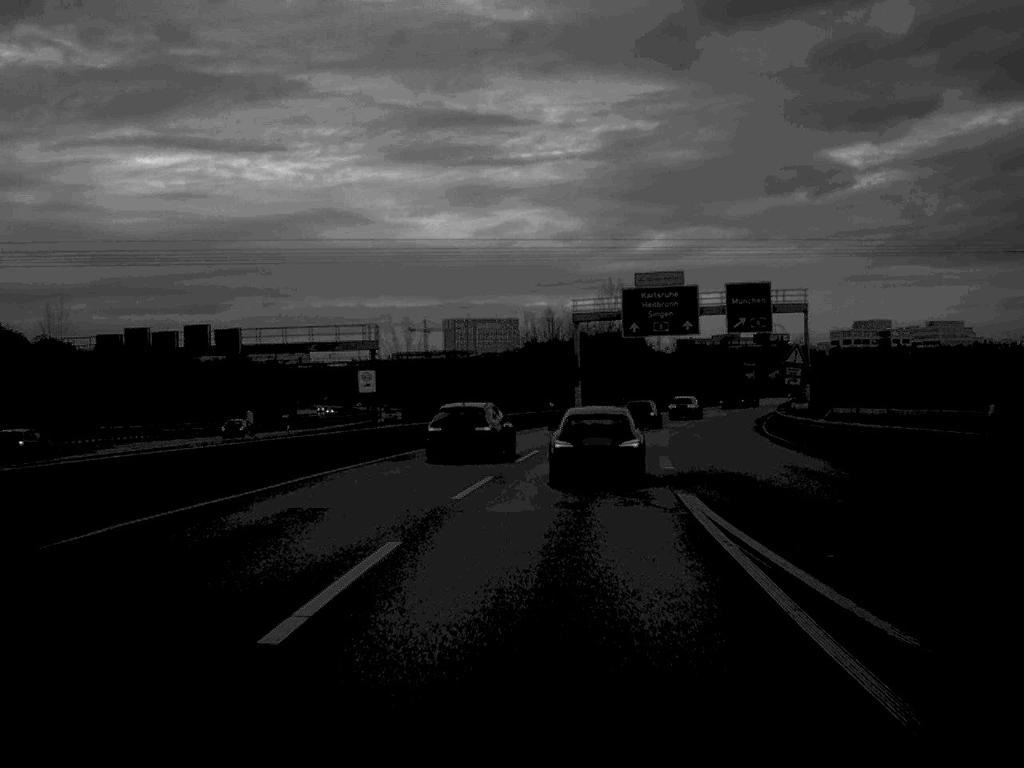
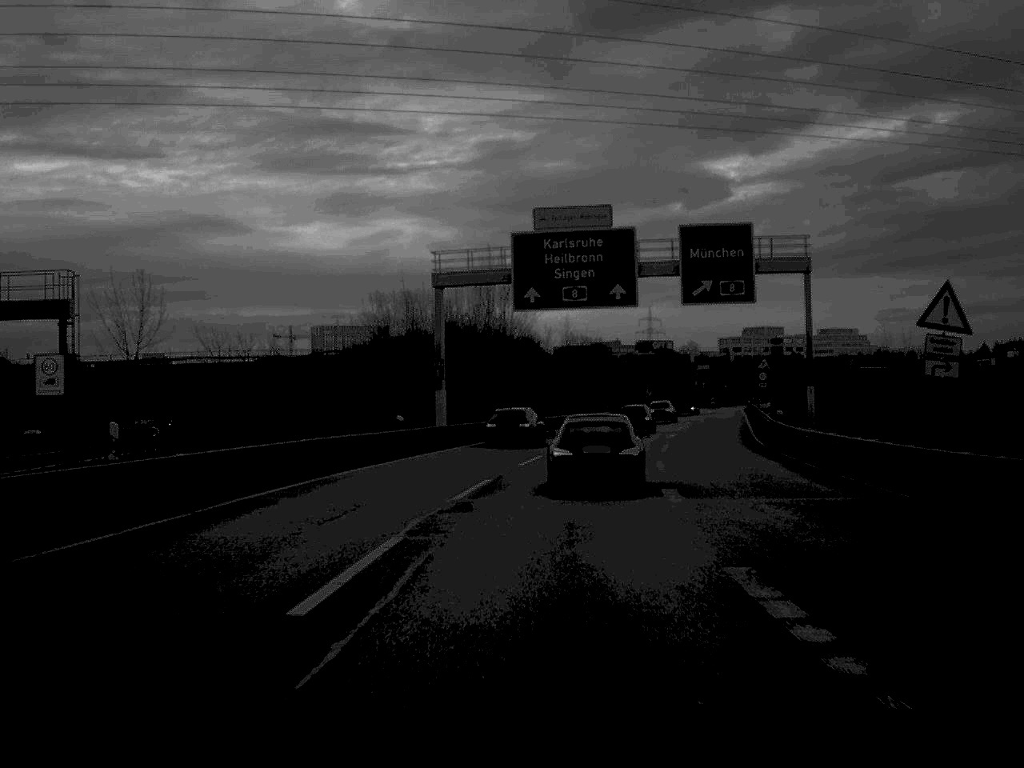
(+1.7, +33.9) m; +6°
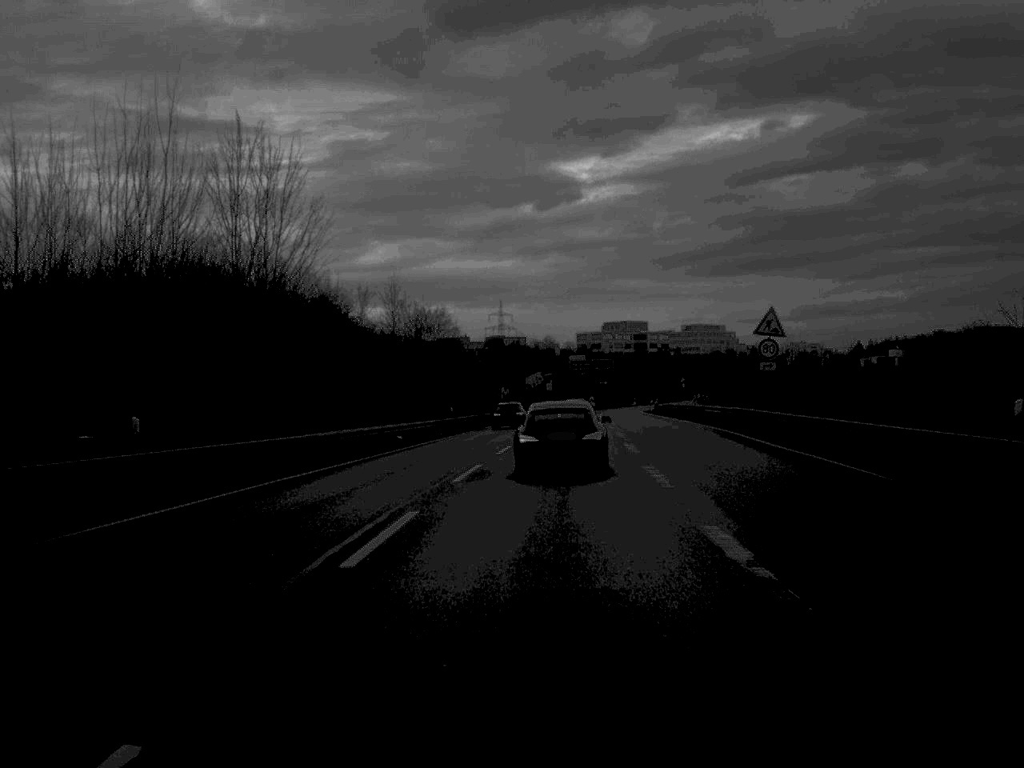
(+2.9, +44.9) m; +7°
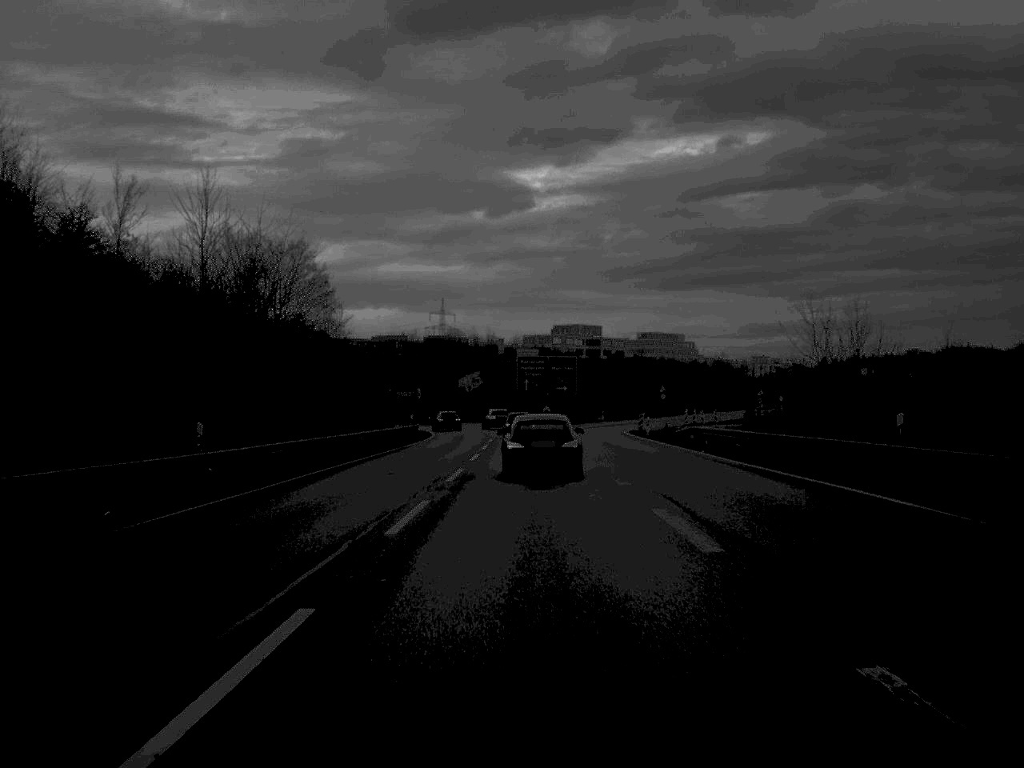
(+1.2, +43.0) m; +2°
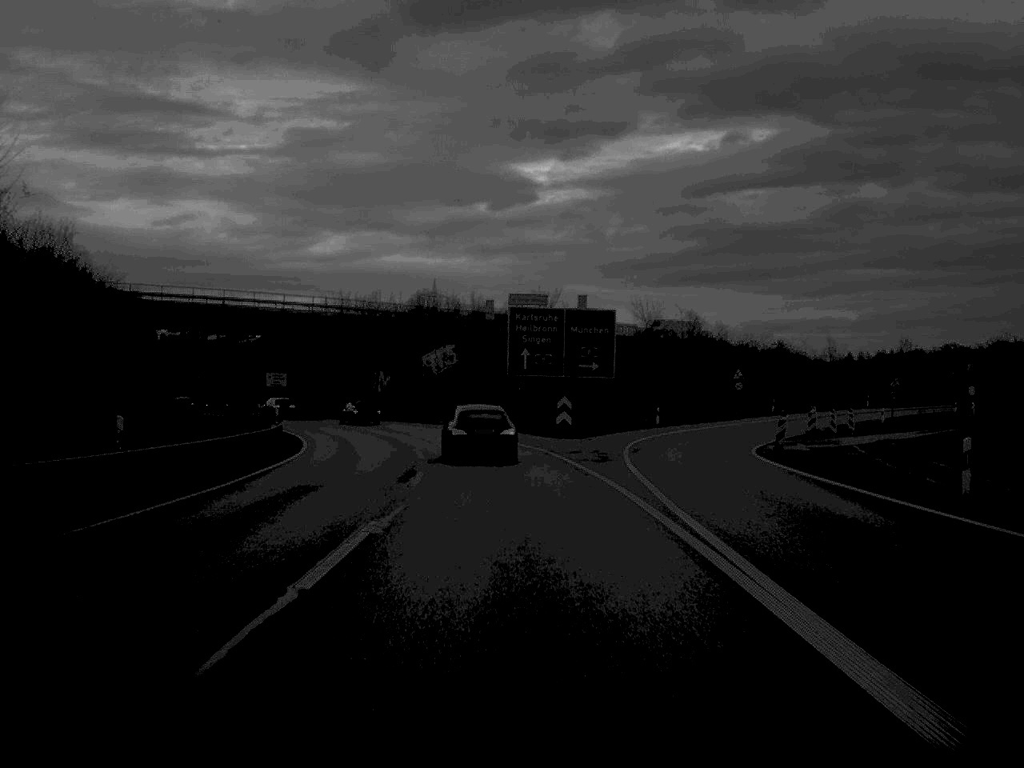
(+0.1, +51.9) m; 0°
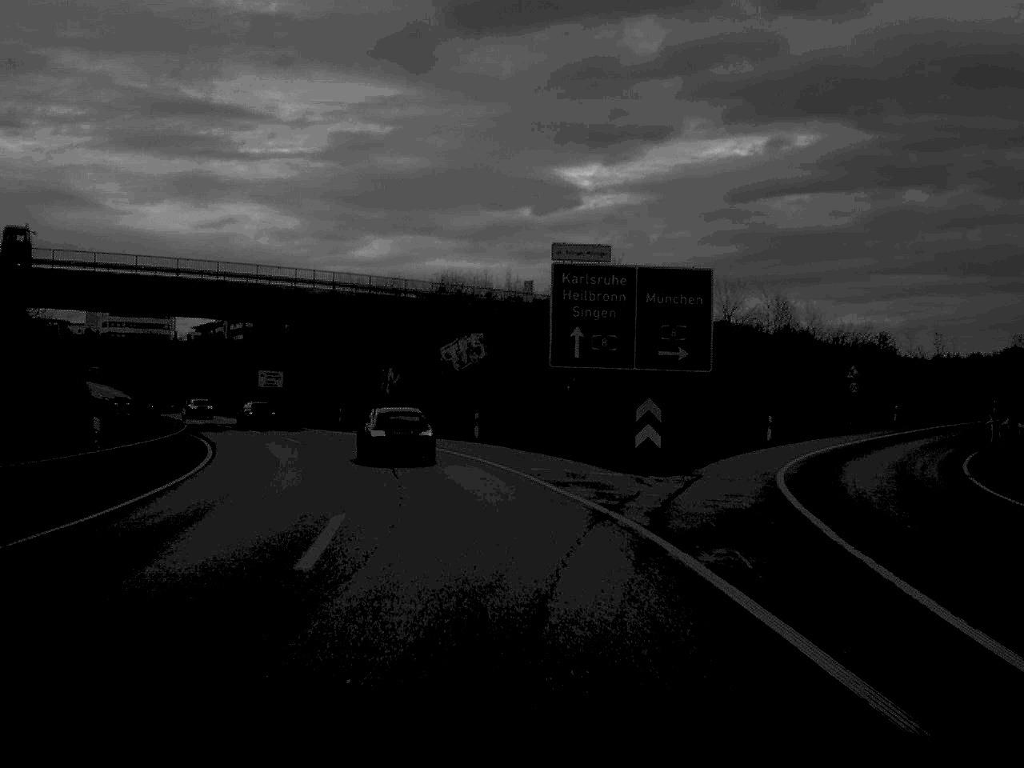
(-0.2, +22.1) m; -2°
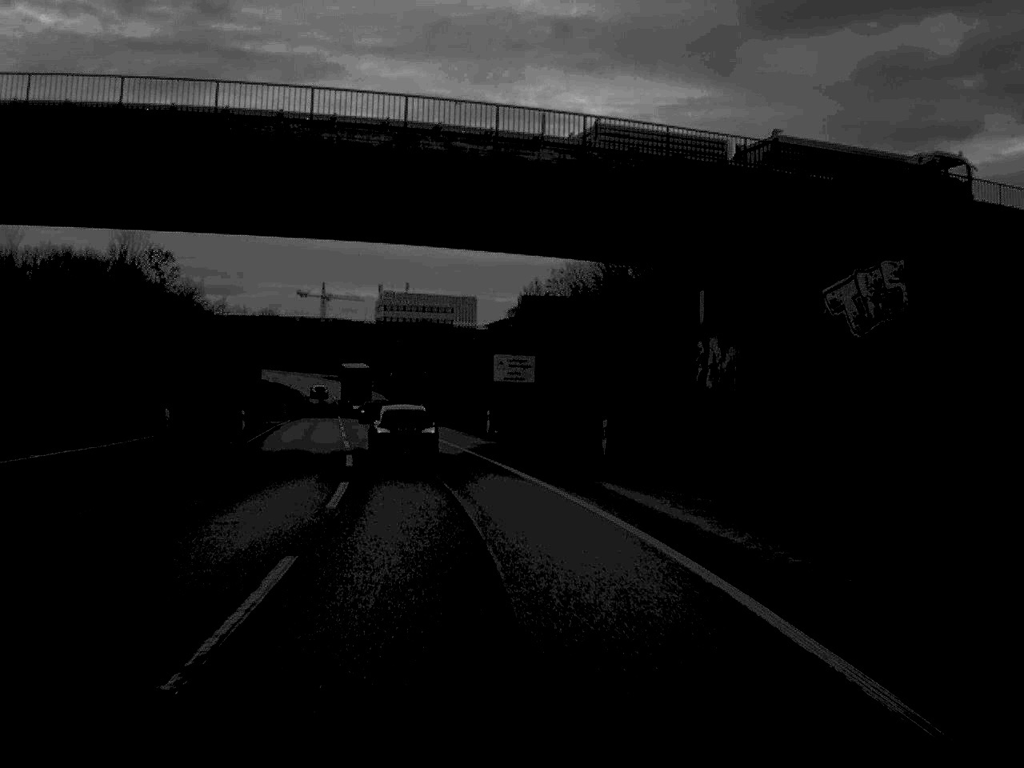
(-4.5, +40.3) m; -14°
